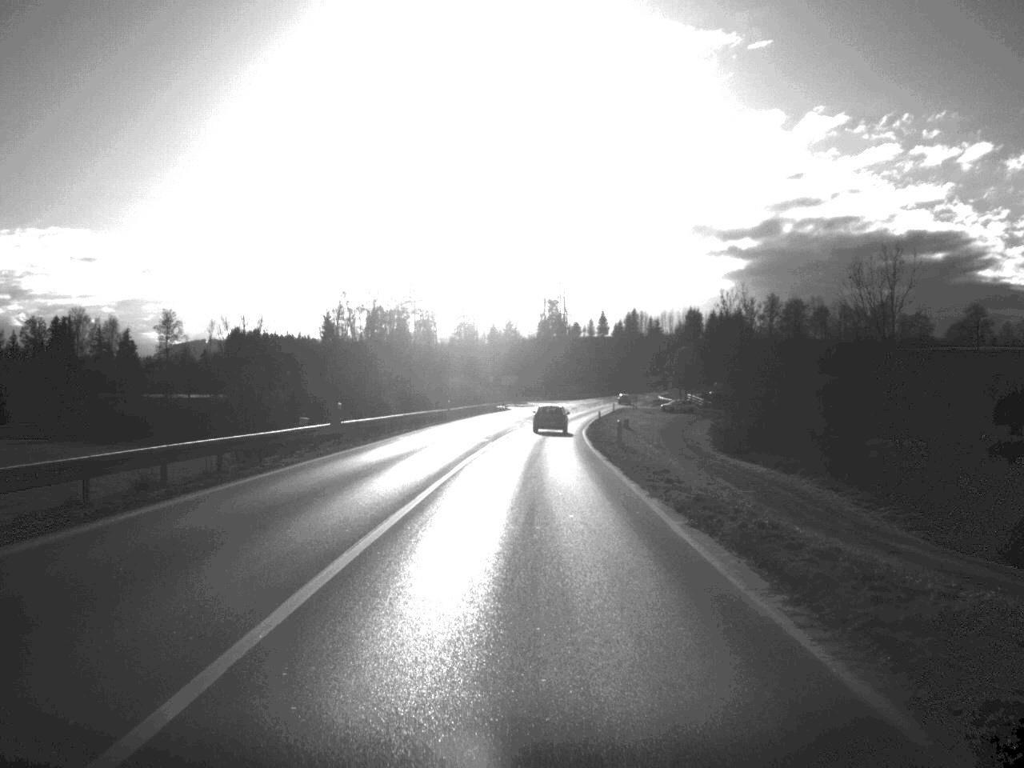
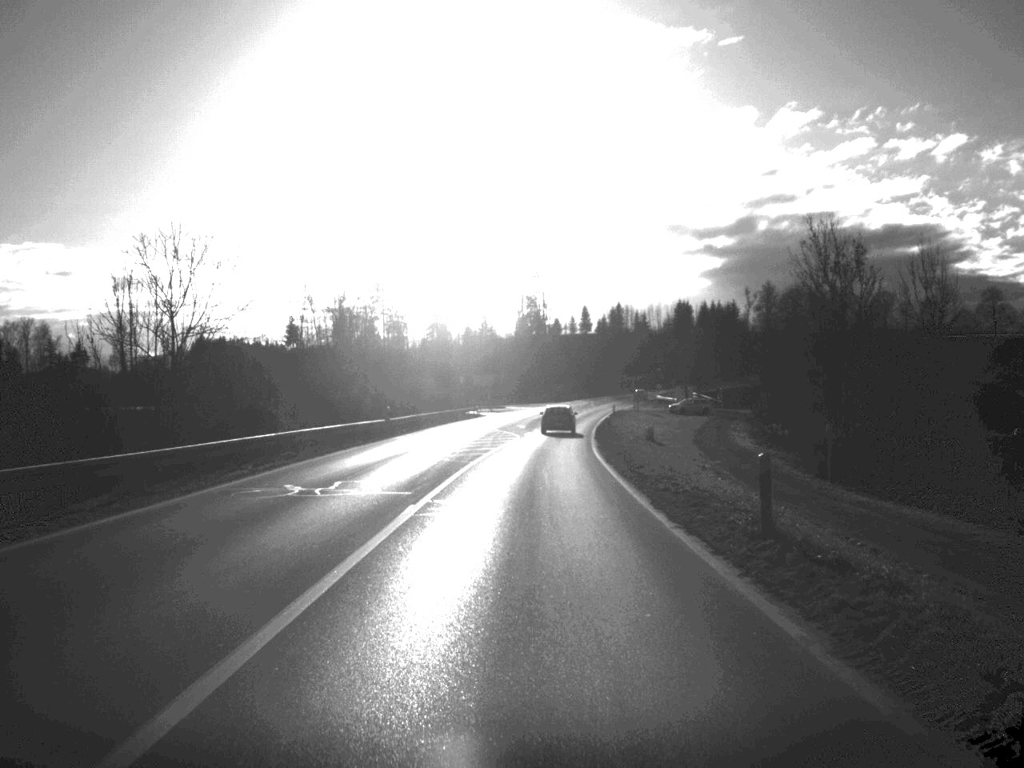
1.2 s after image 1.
(+0.2, +27.7) m; +1°
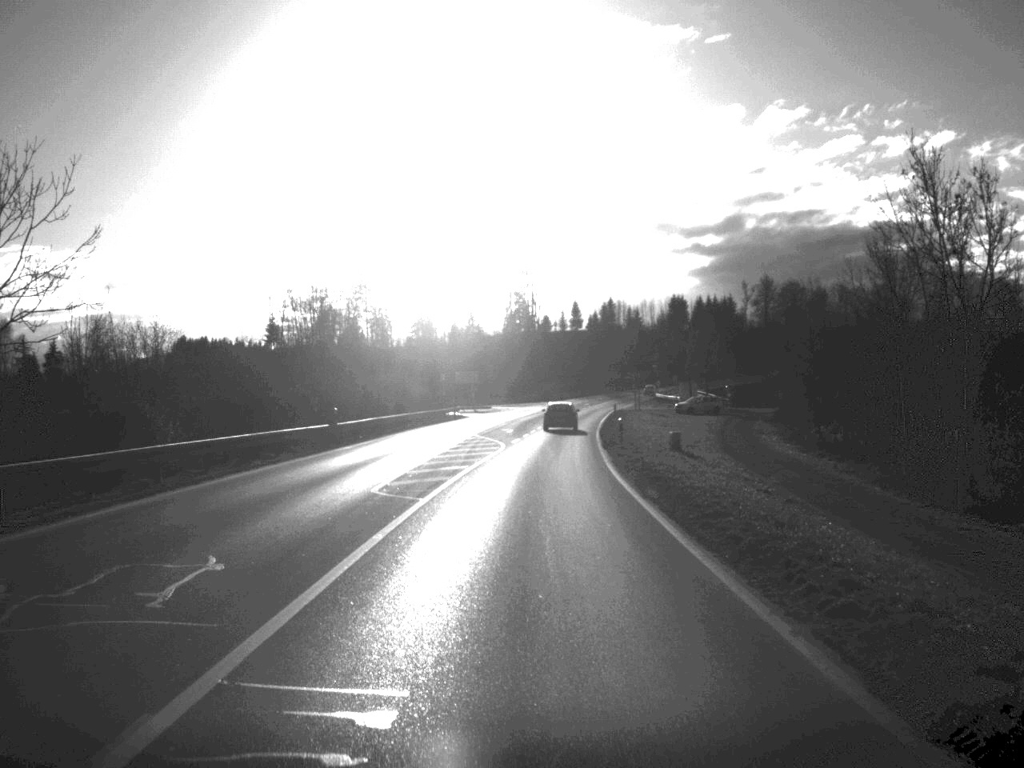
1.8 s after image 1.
(+0.1, +13.6) m; 0°
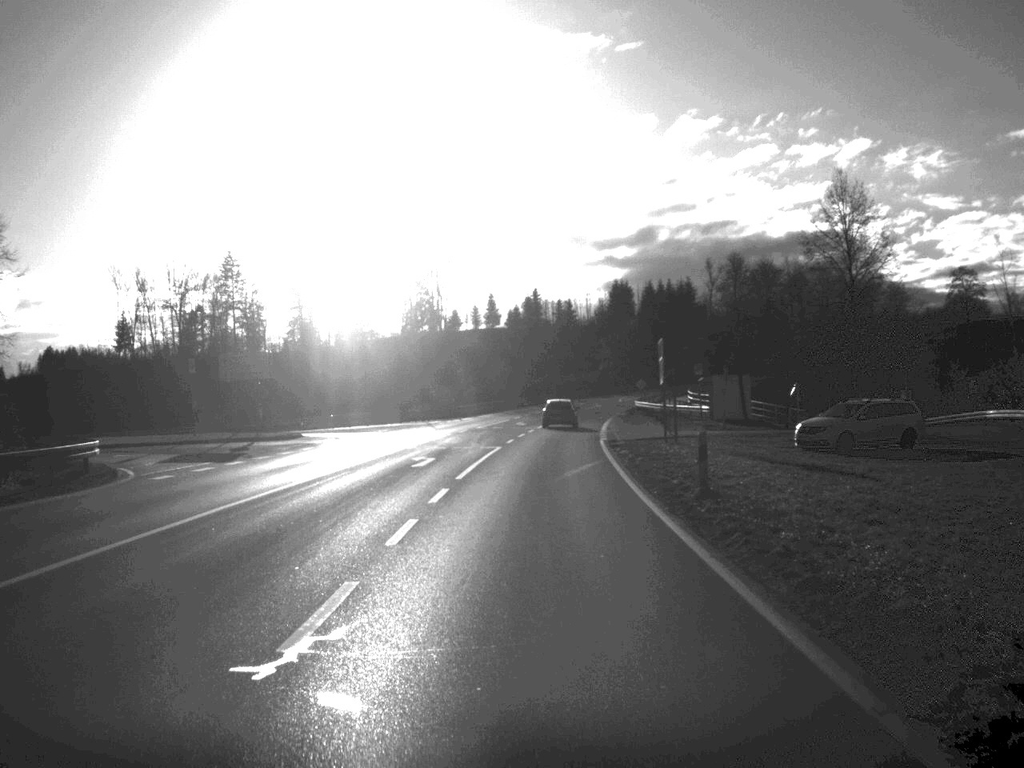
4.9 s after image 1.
(+2.2, +71.9) m; +4°
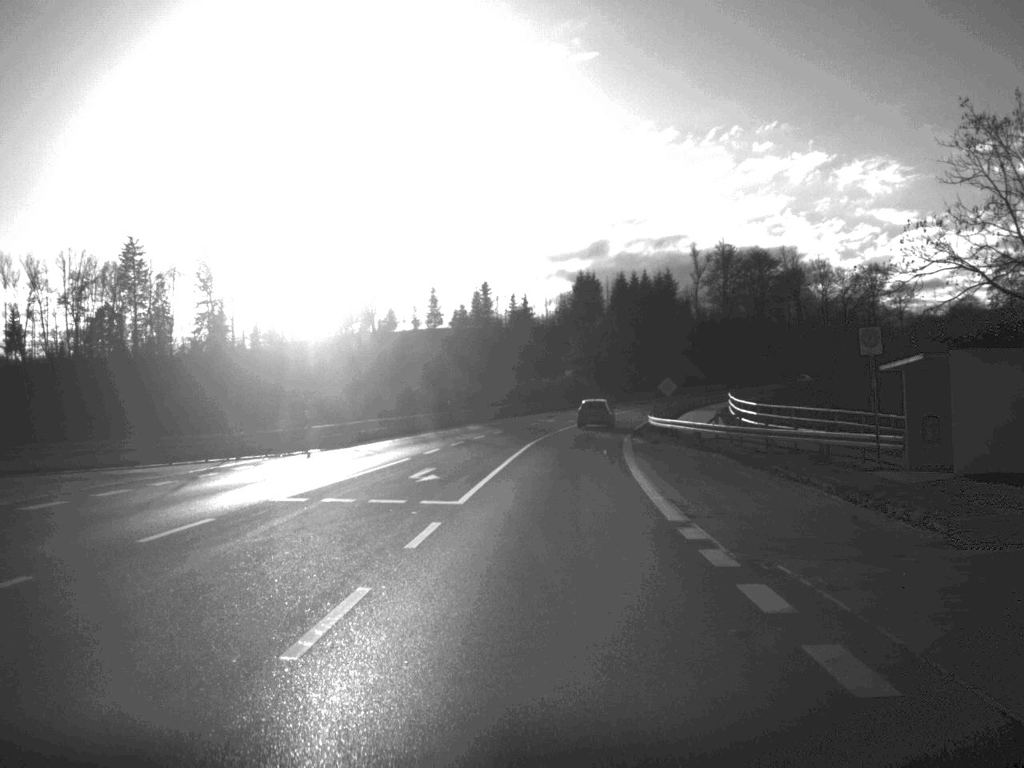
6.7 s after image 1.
(+0.8, +43.3) m; +2°
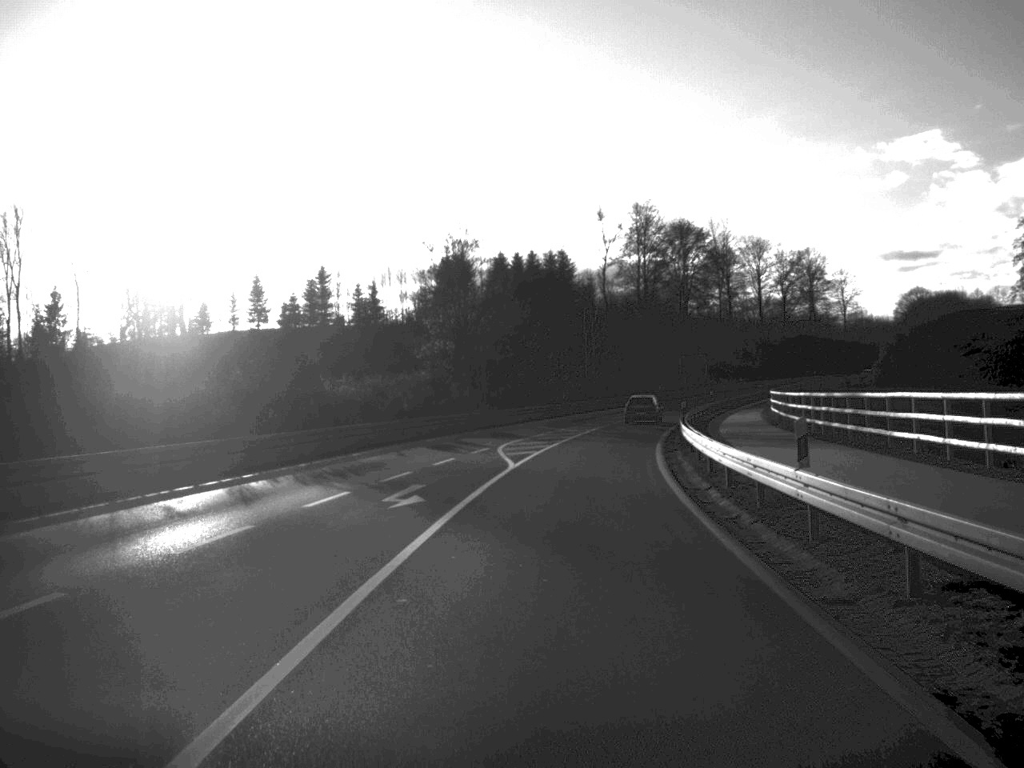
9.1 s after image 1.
(+2.4, +55.5) m; +6°
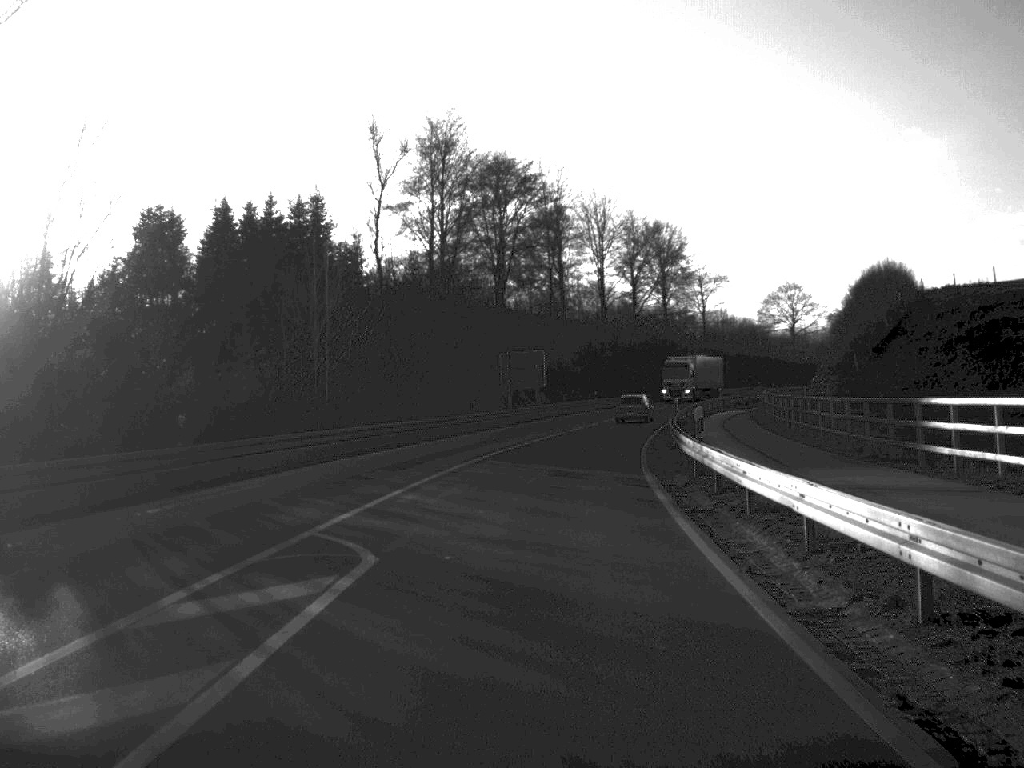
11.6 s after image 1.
(+4.7, +57.2) m; +9°
